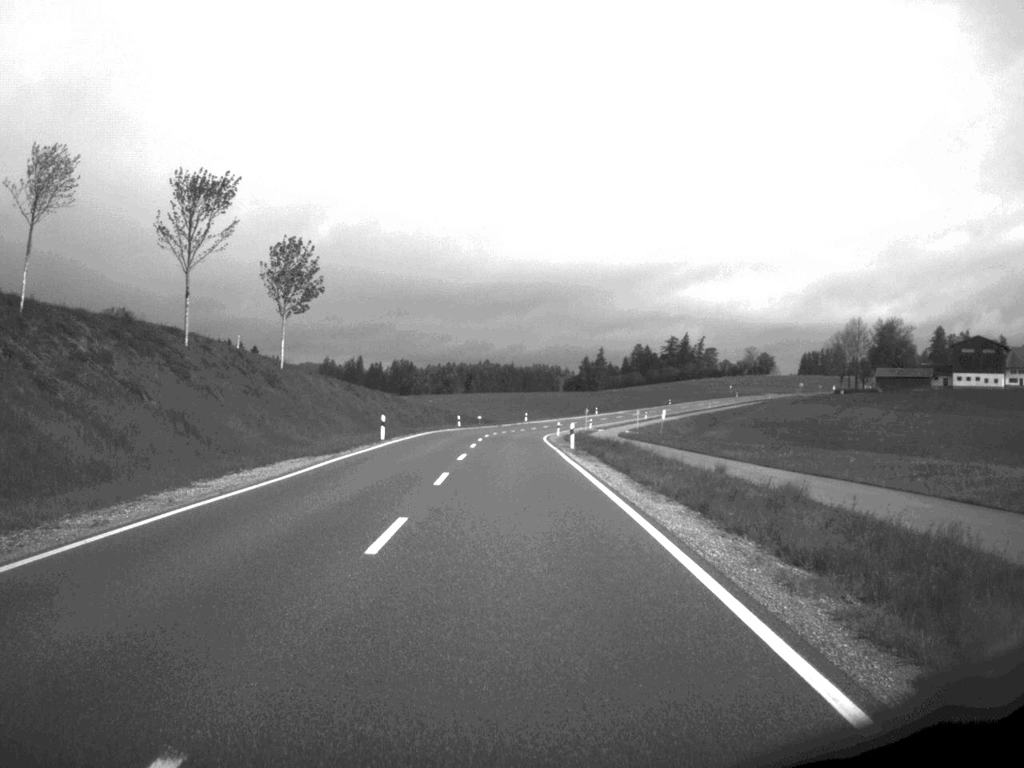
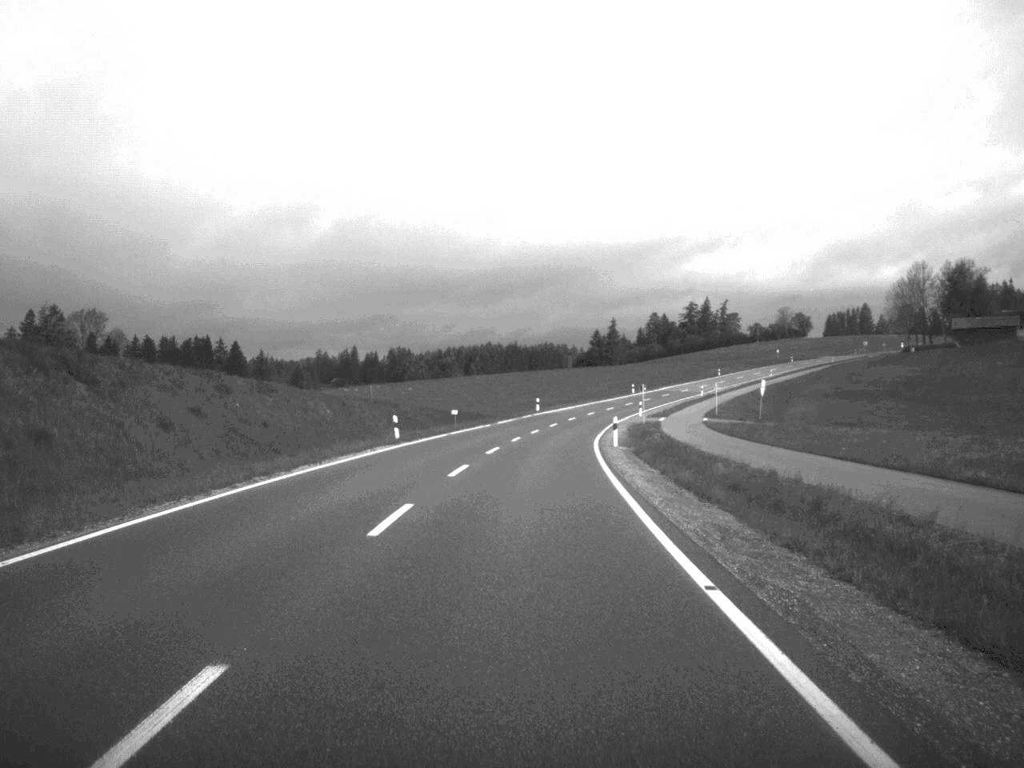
(-0.4, +55.5) m; 0°
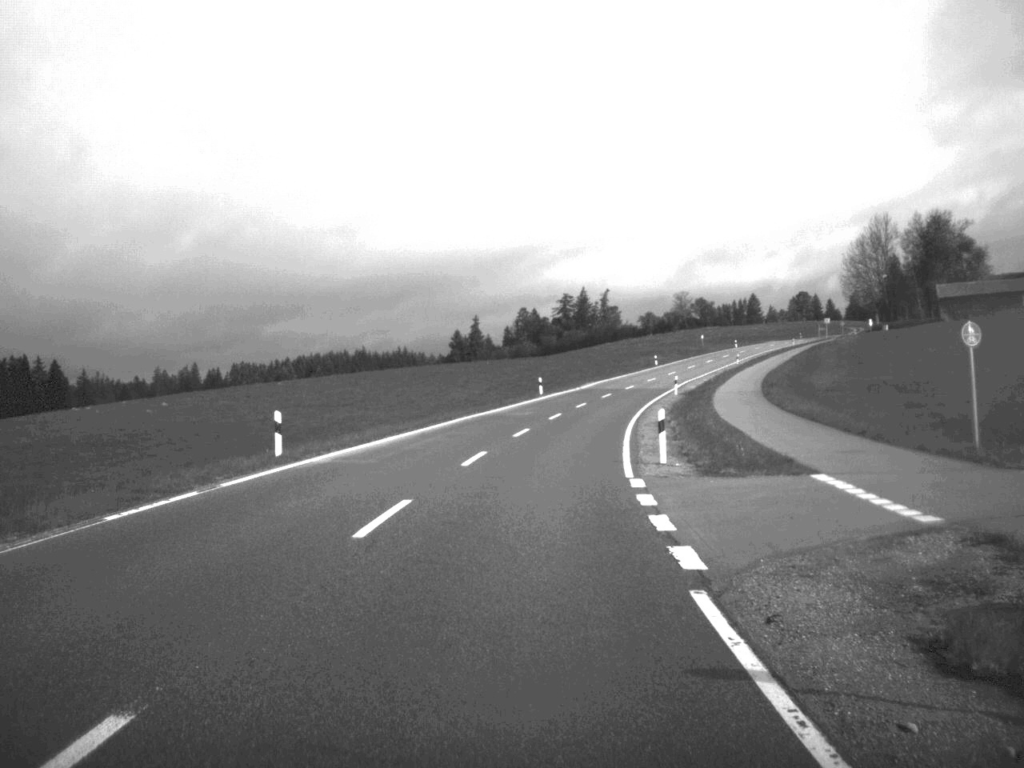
(+3.0, +69.9) m; +6°
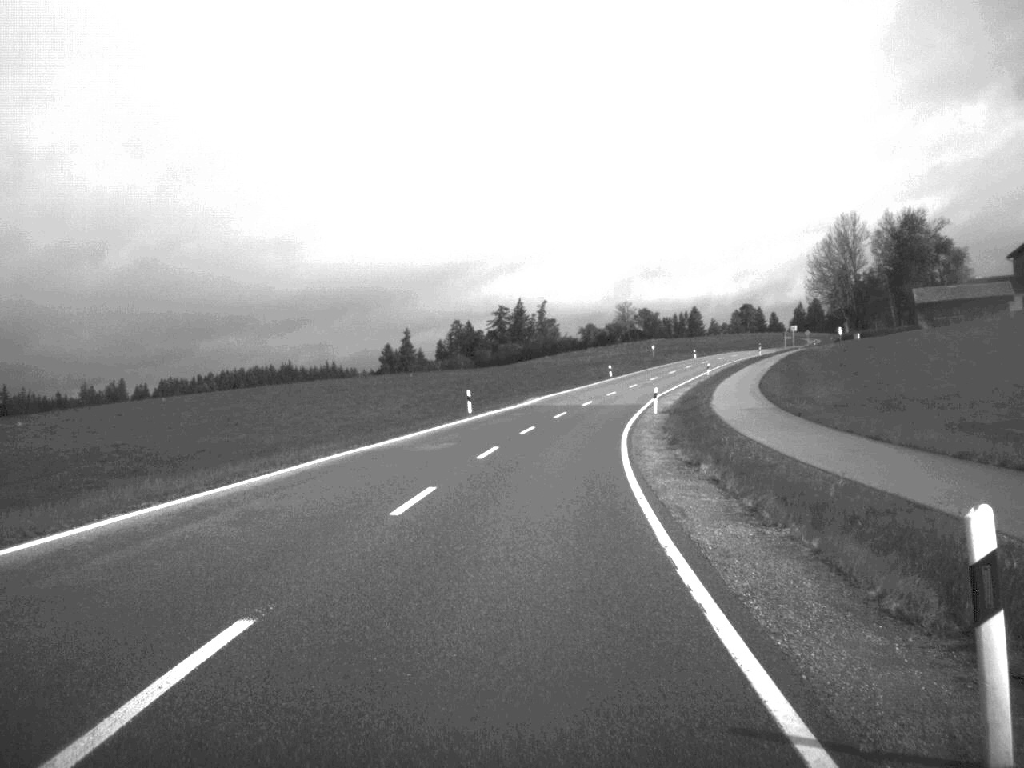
(+0.5, +20.1) m; +3°
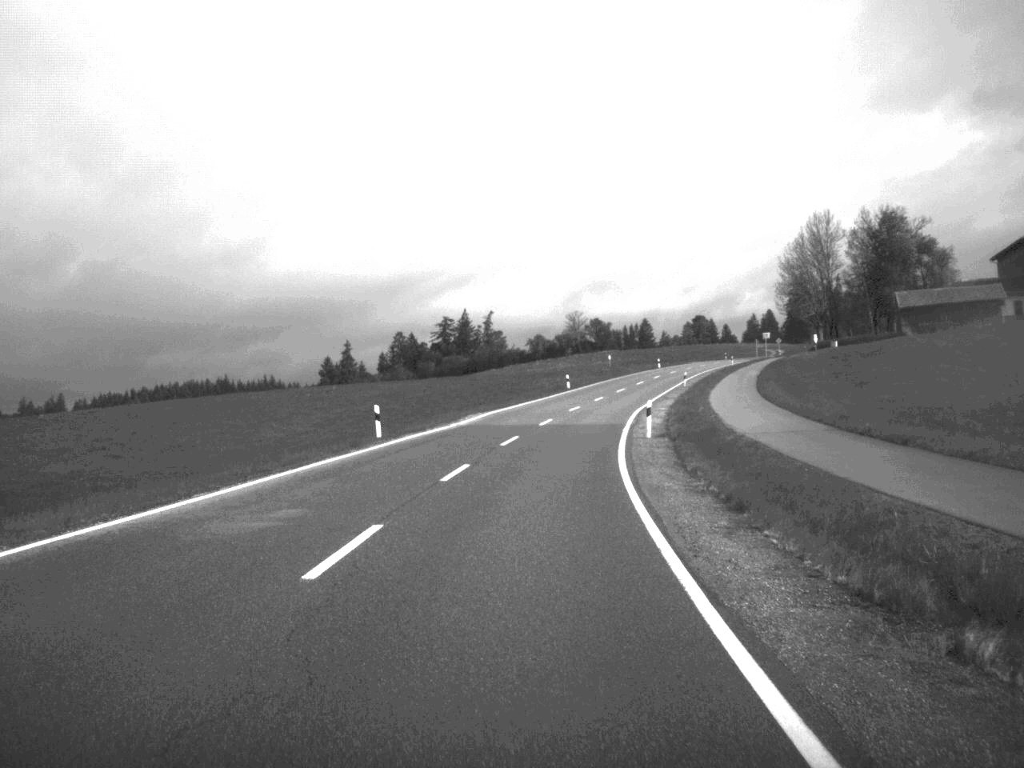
(+0.3, +16.7) m; +2°
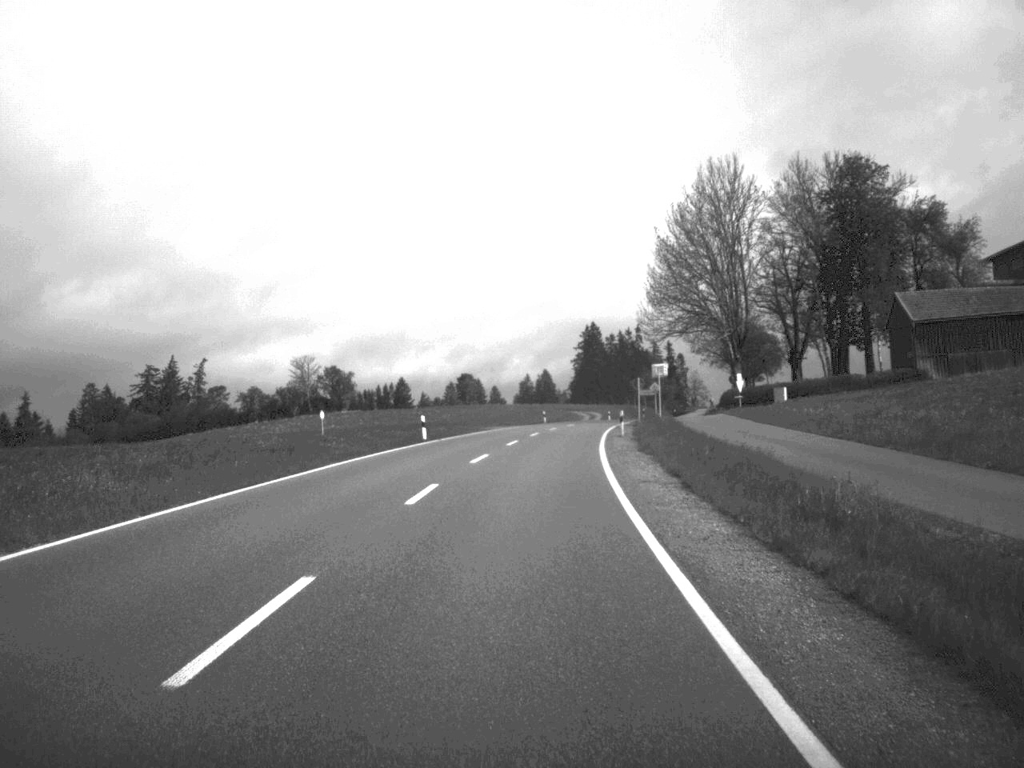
(+8.3, +84.7) m; +11°
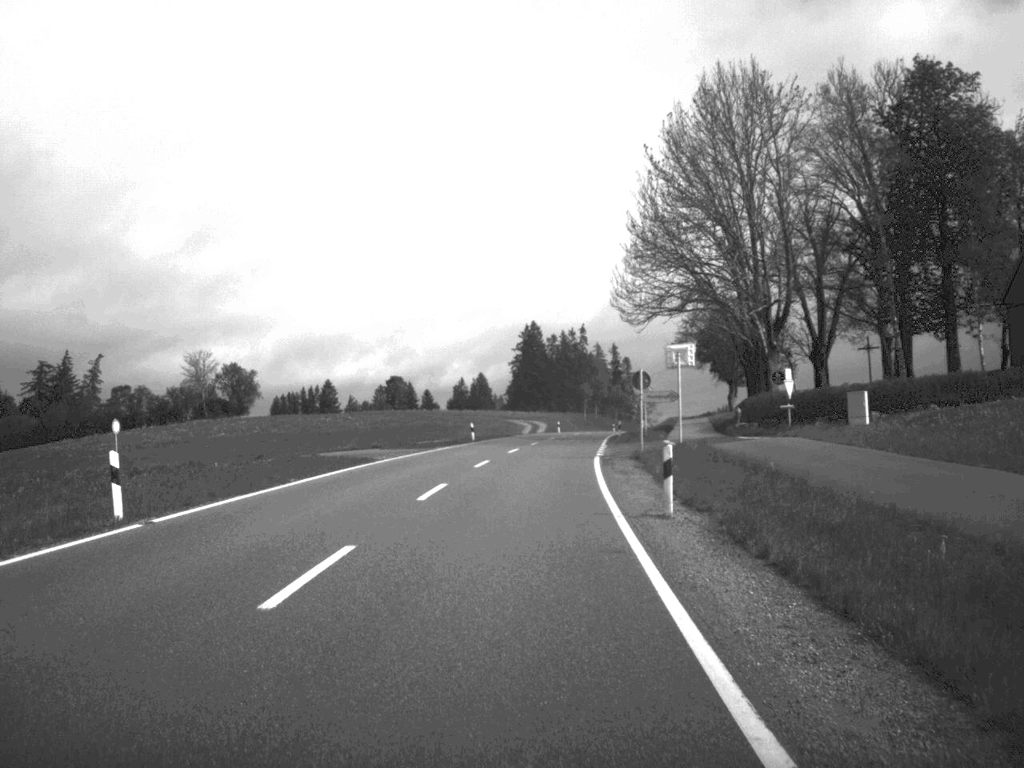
(+0.8, +32.3) m; +3°
